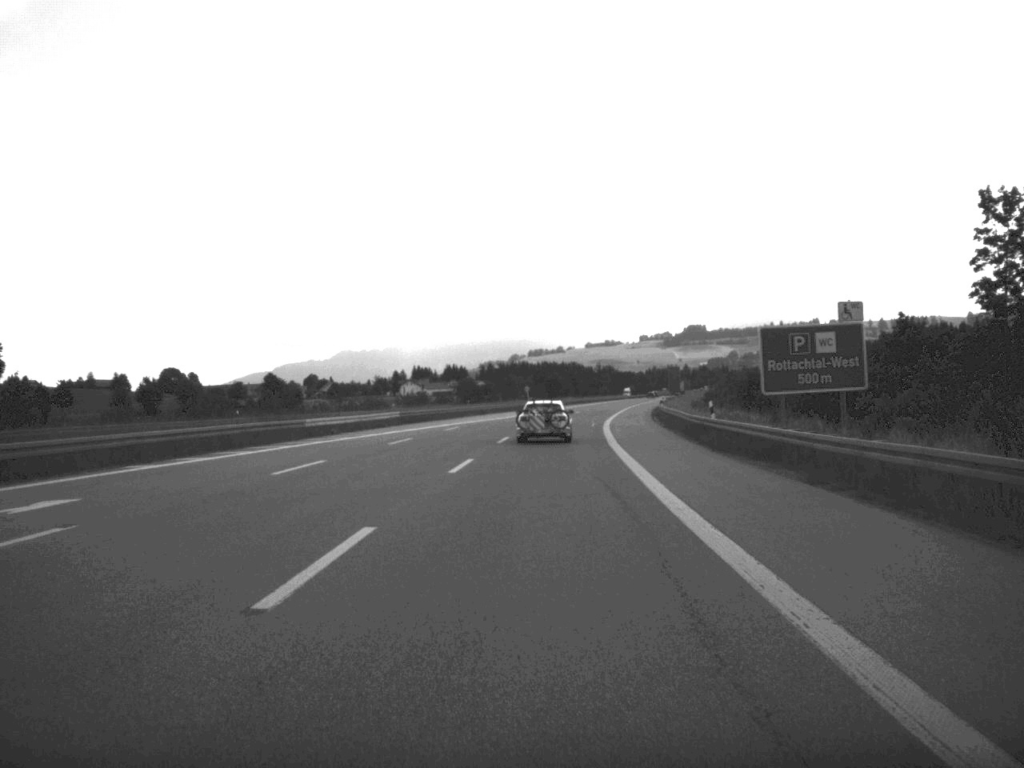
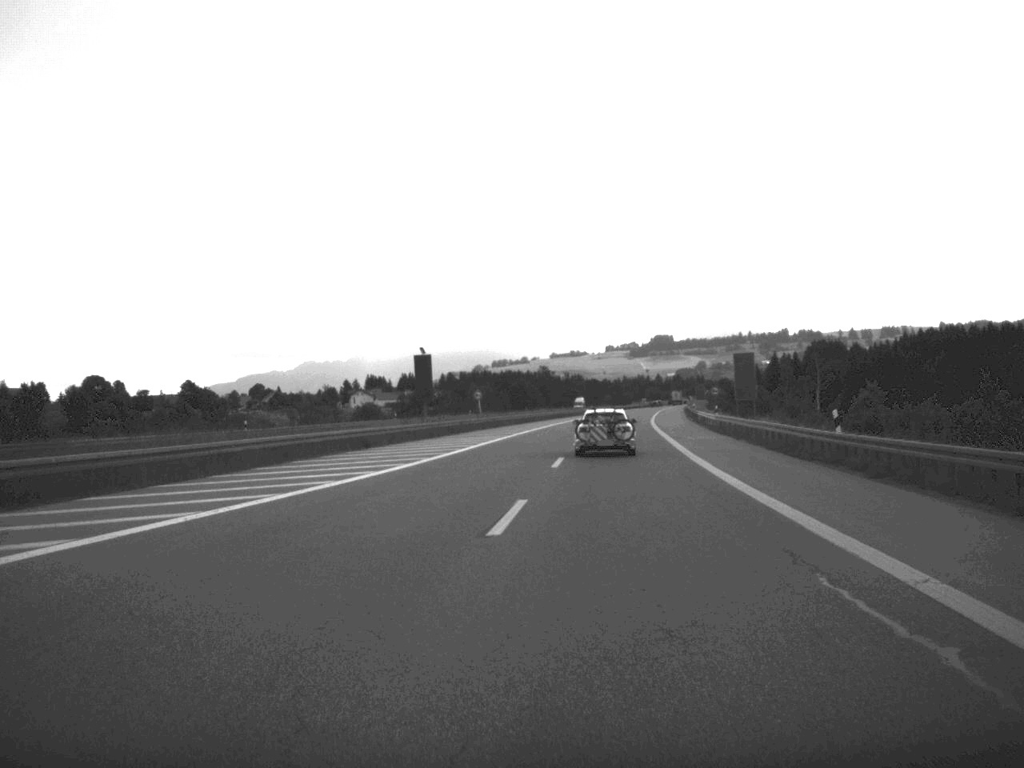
(+0.9, +62.9) m; +1°
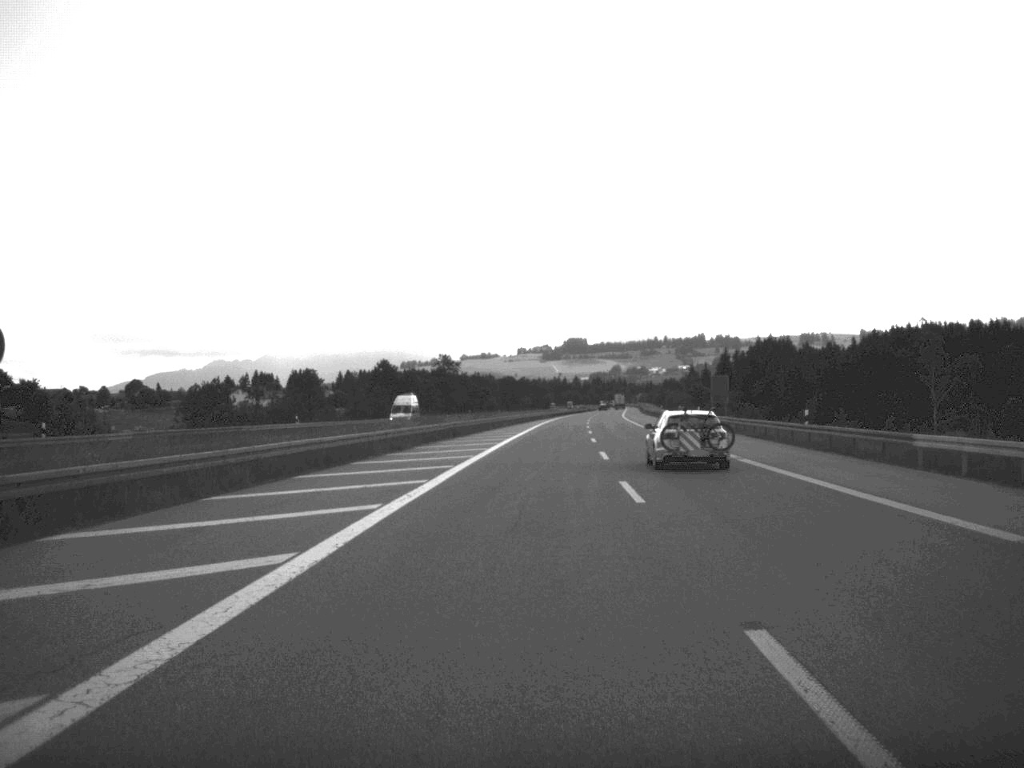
(+2.7, +81.1) m; +4°
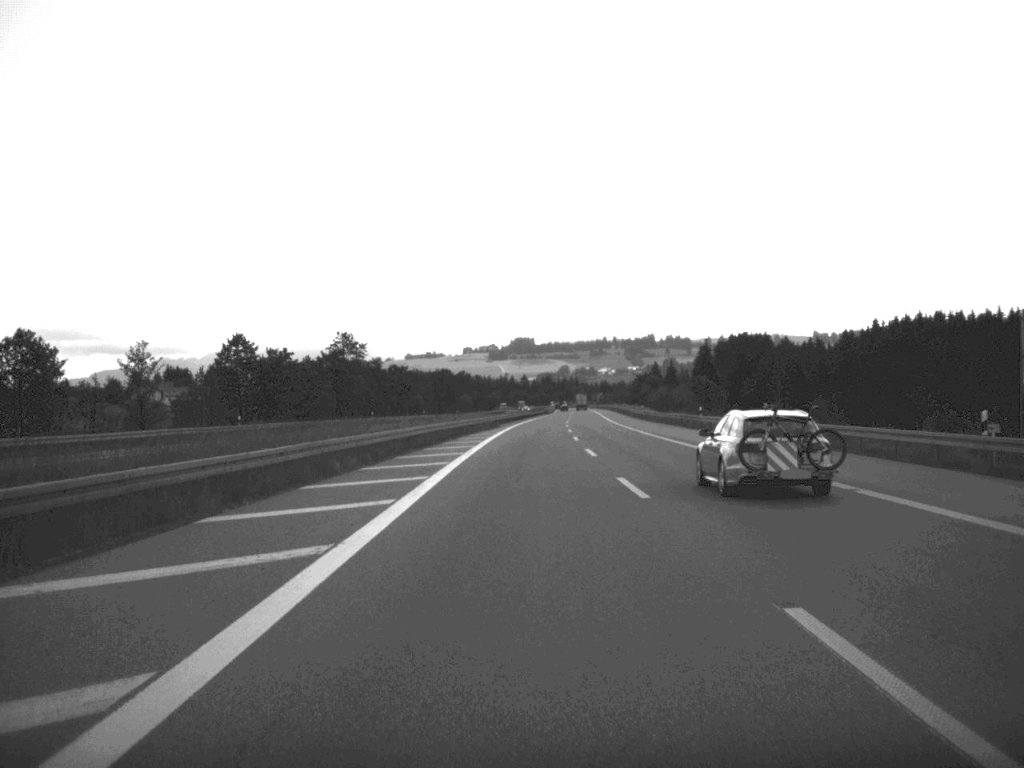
(+1.4, +68.4) m; +2°
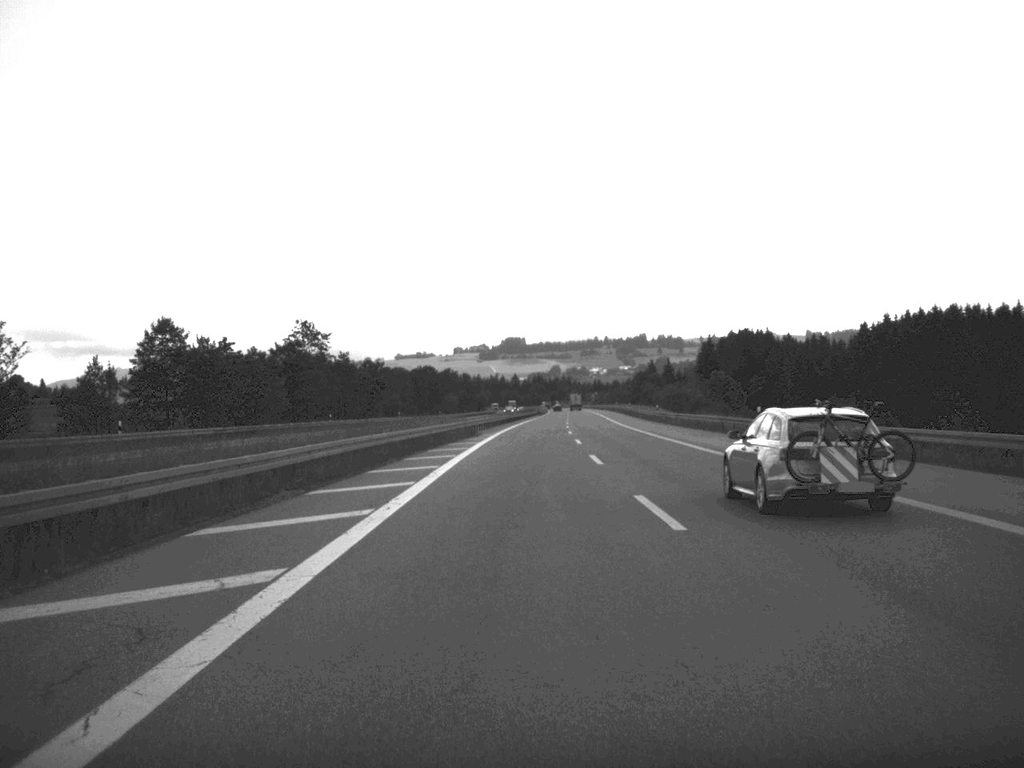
(+0.1, +22.7) m; 0°
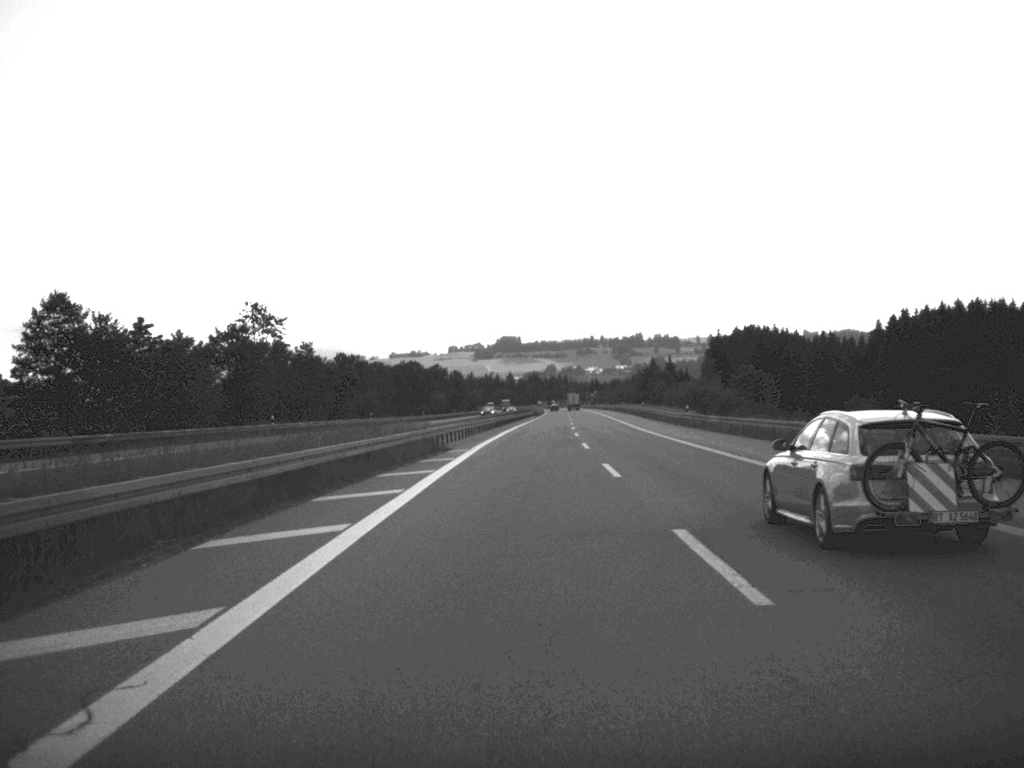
(0.0, +23.0) m; 0°
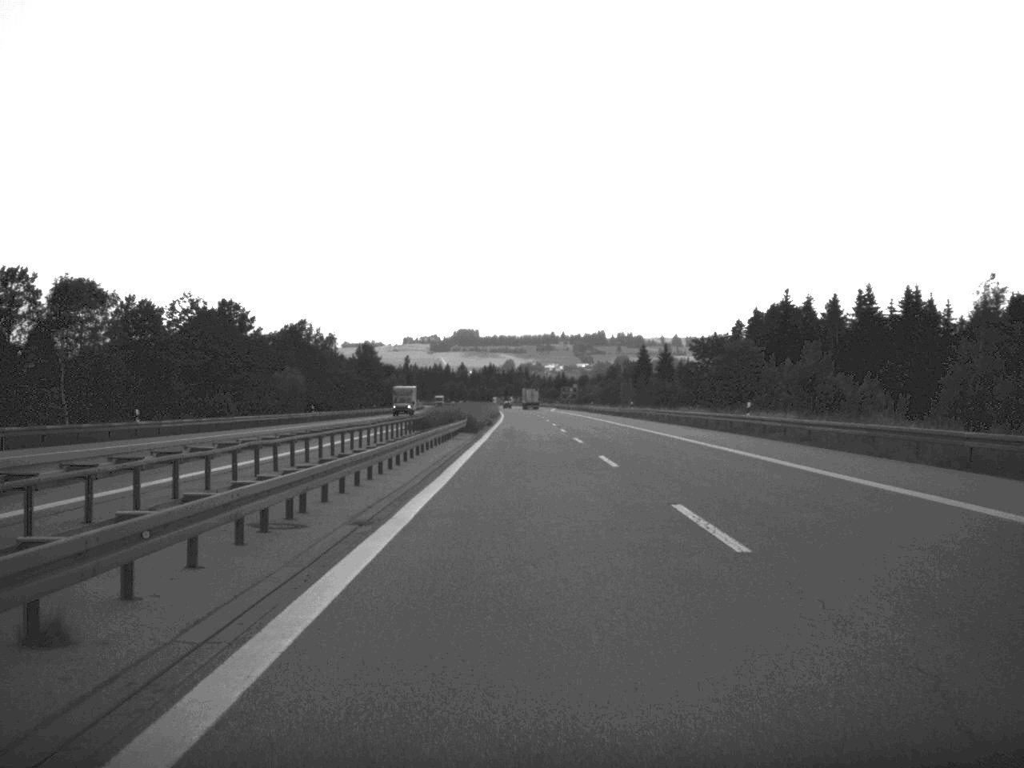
(+1.6, +117.7) m; +2°
